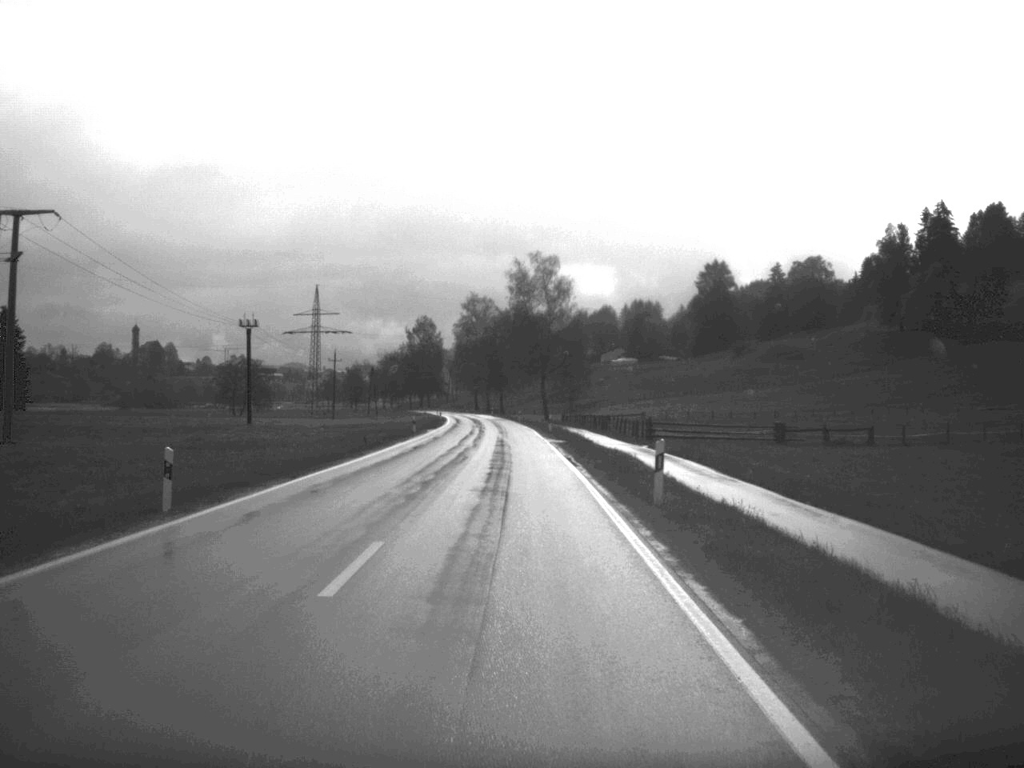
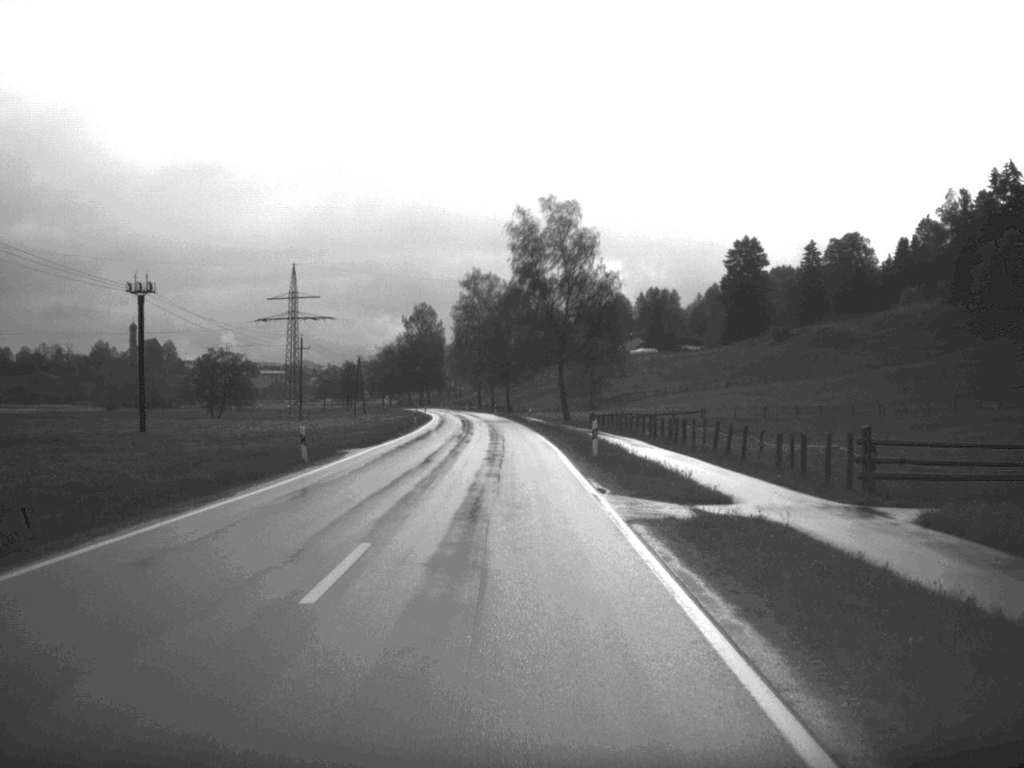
(-0.2, +36.1) m; -1°
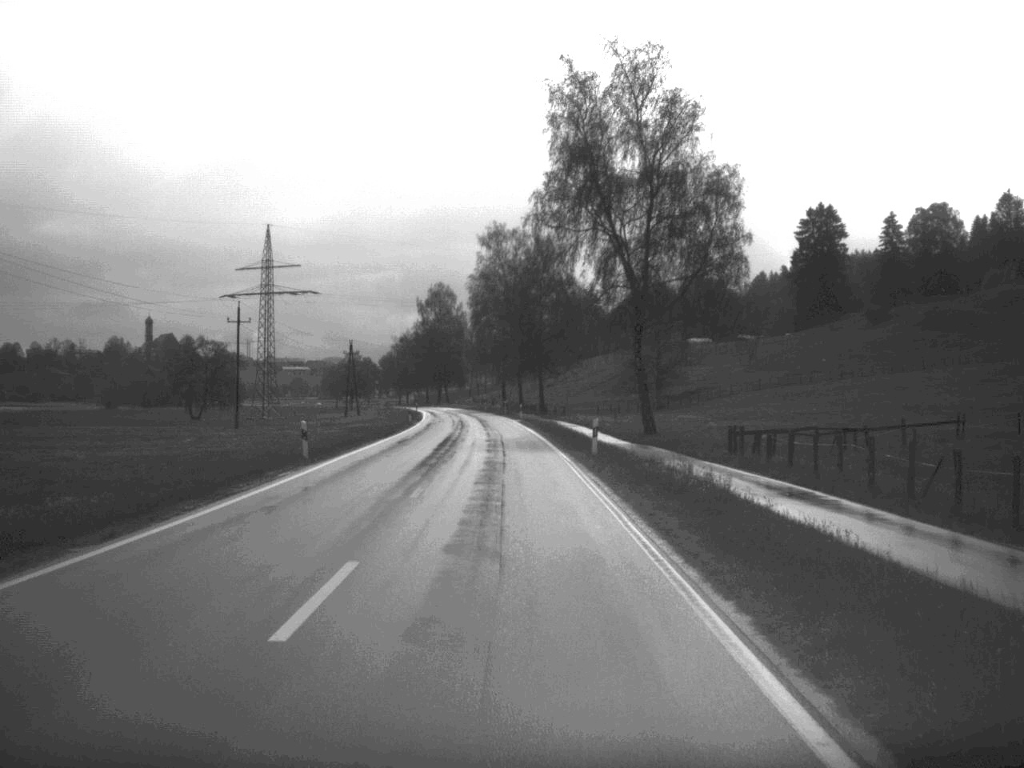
(-0.7, +48.9) m; -2°
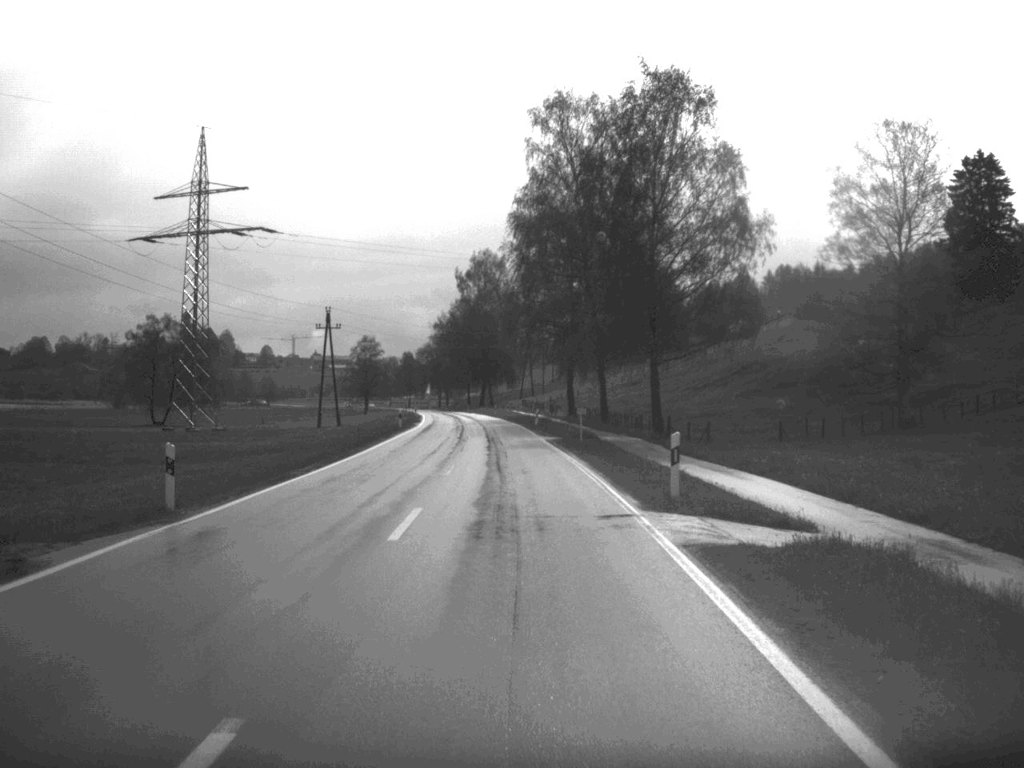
(-1.6, +65.5) m; -3°
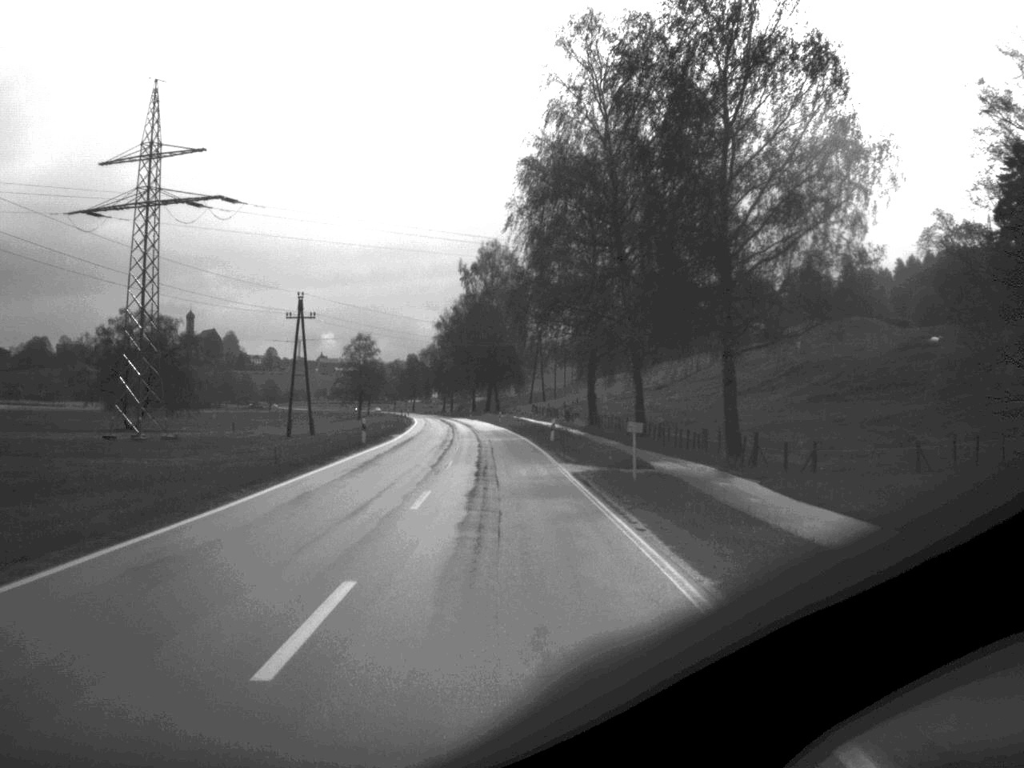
(-0.1, +18.6) m; 0°
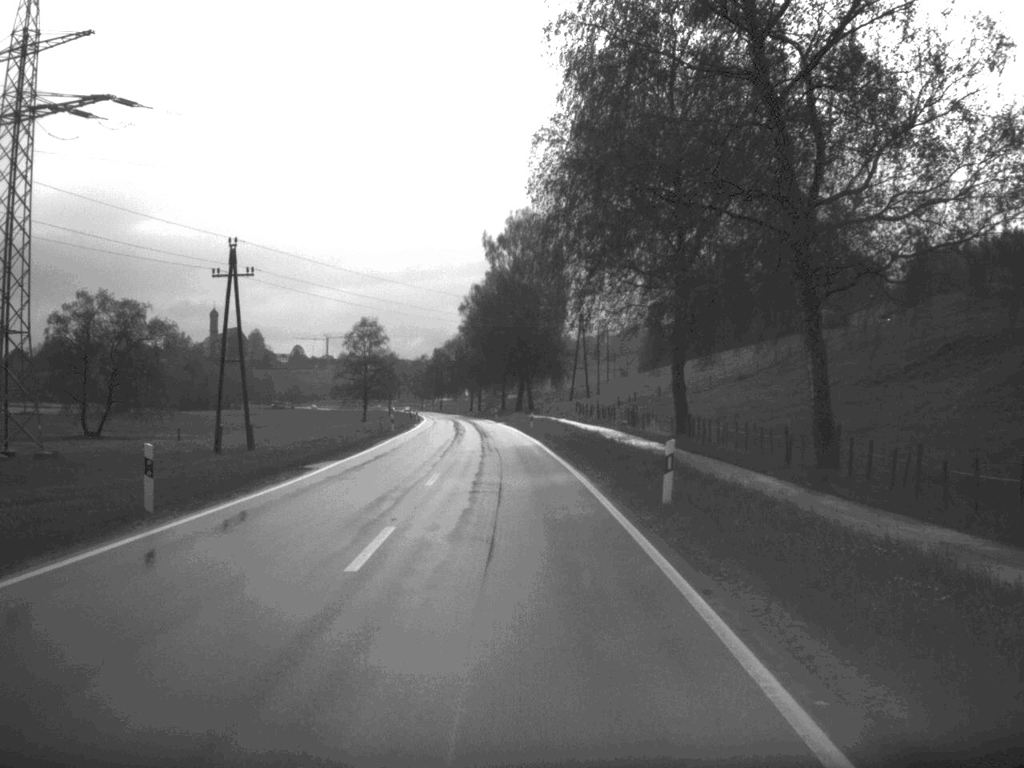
(-0.5, +31.2) m; -2°
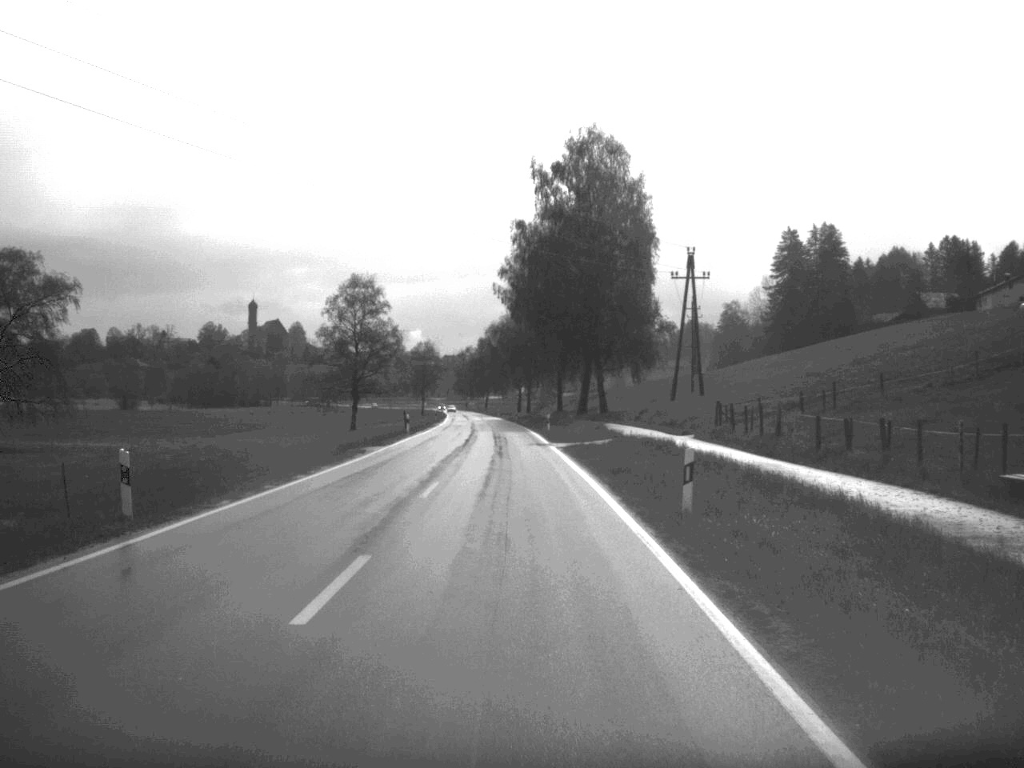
(-1.1, +50.2) m; -3°
